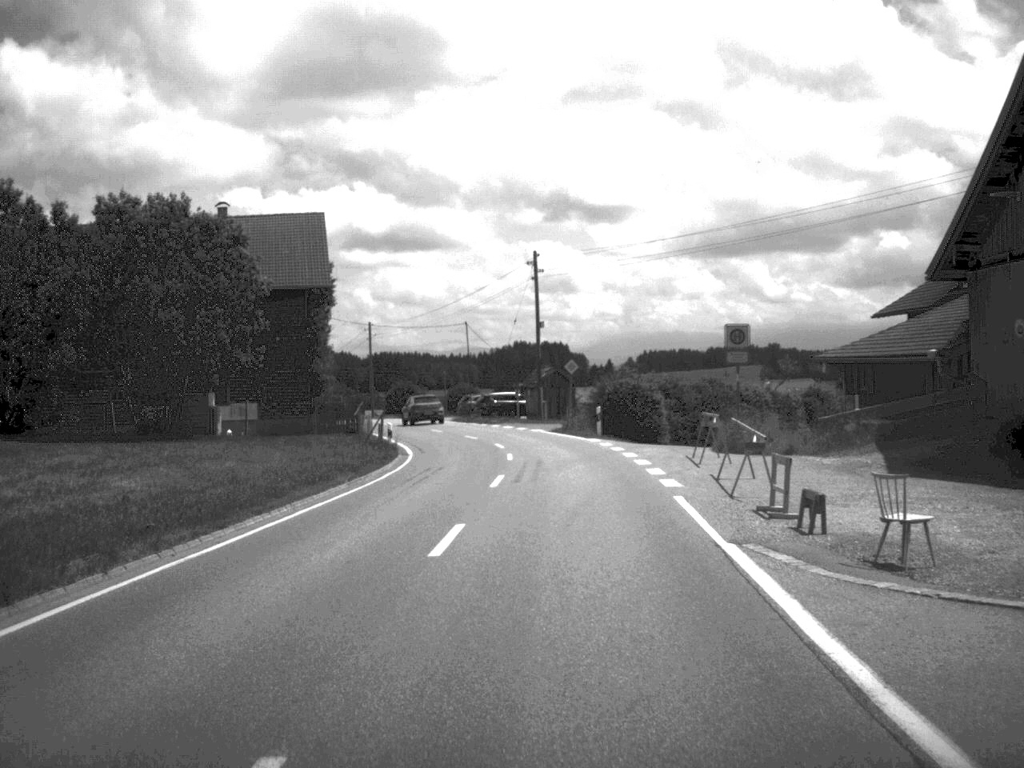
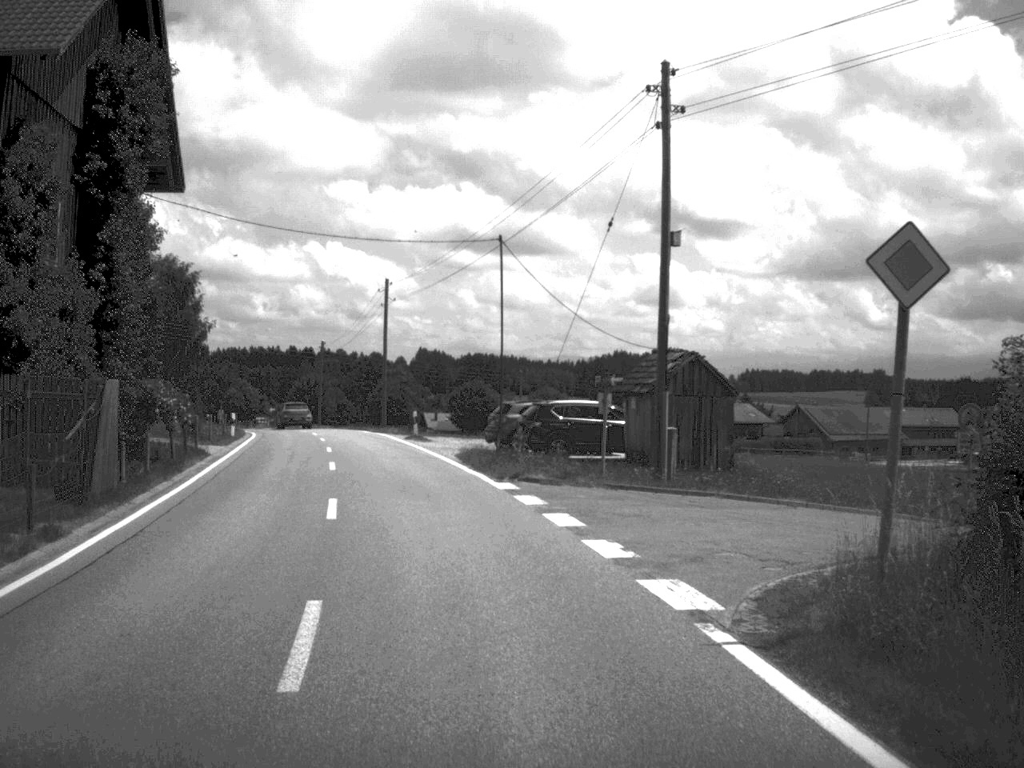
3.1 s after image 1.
(0.0, +39.1) m; -5°
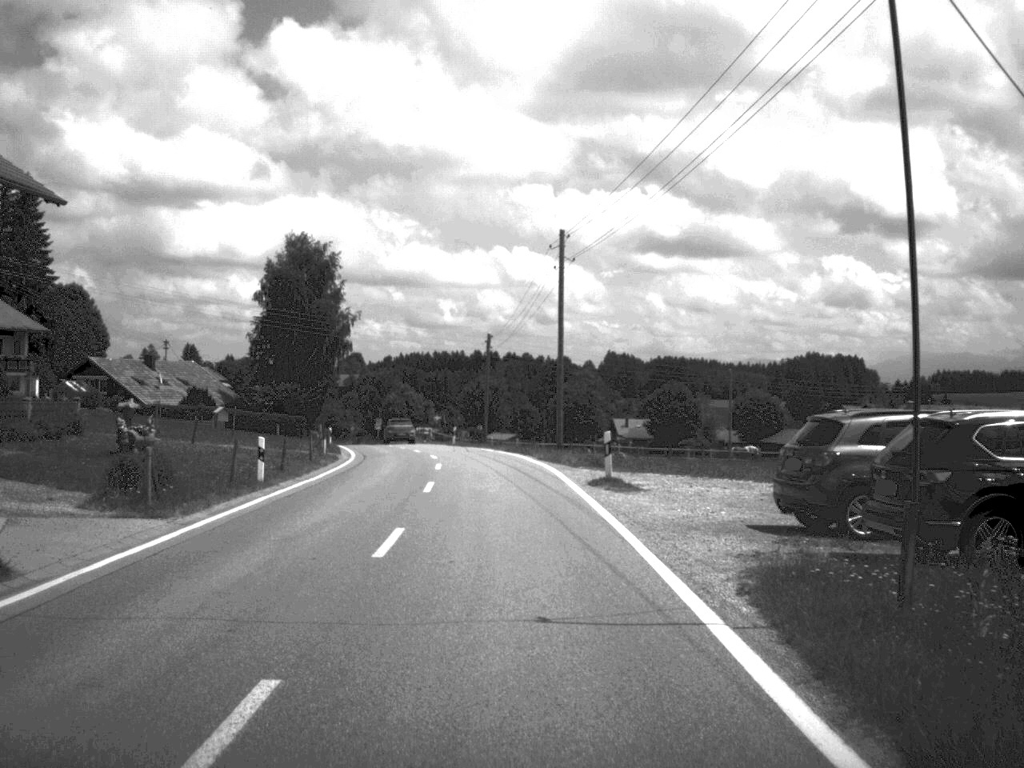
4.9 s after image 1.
(-1.8, +22.0) m; -8°
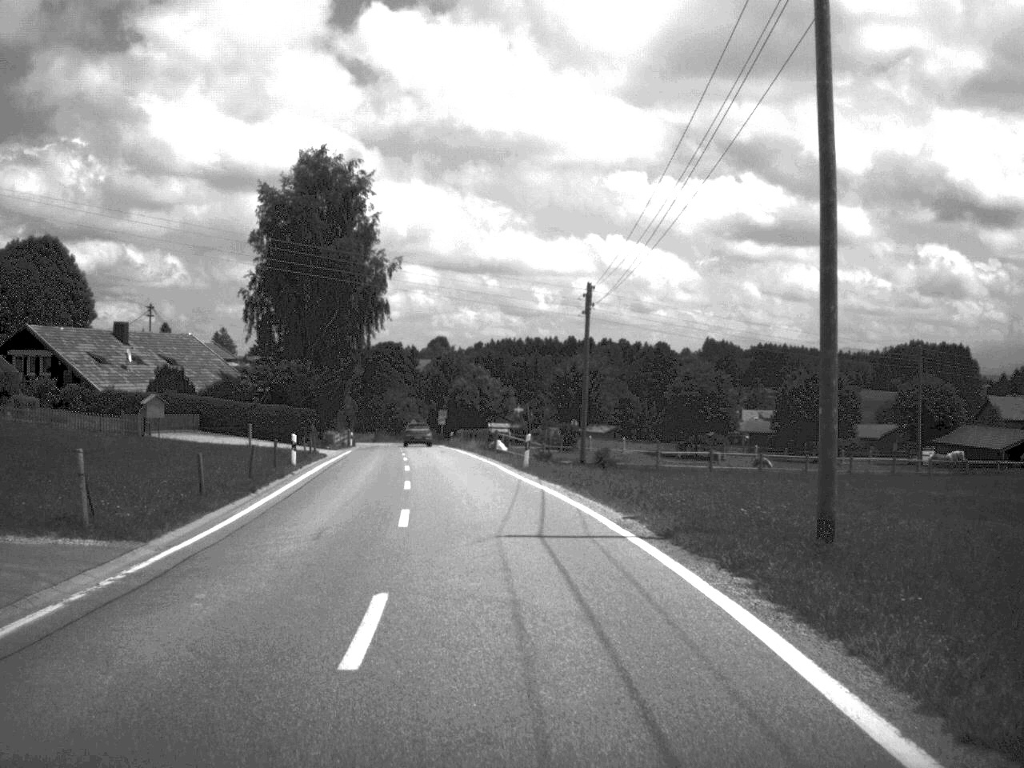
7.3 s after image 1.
(-1.1, +31.9) m; -4°
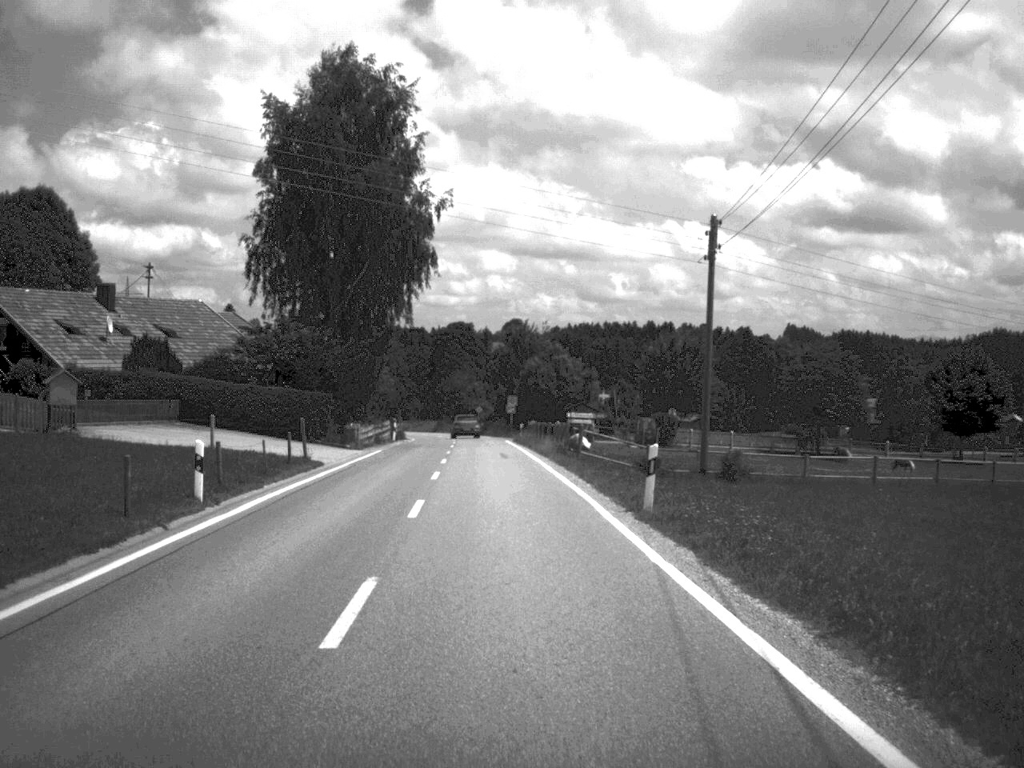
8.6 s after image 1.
(-0.6, +17.7) m; -4°
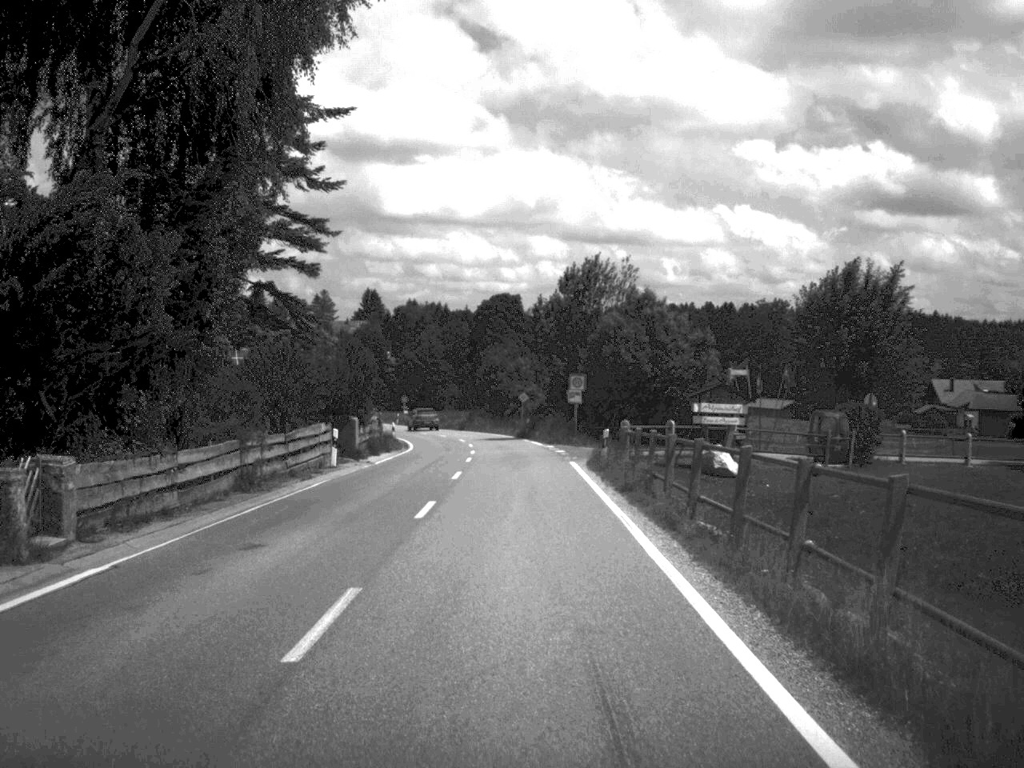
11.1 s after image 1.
(-0.9, +35.8) m; -2°
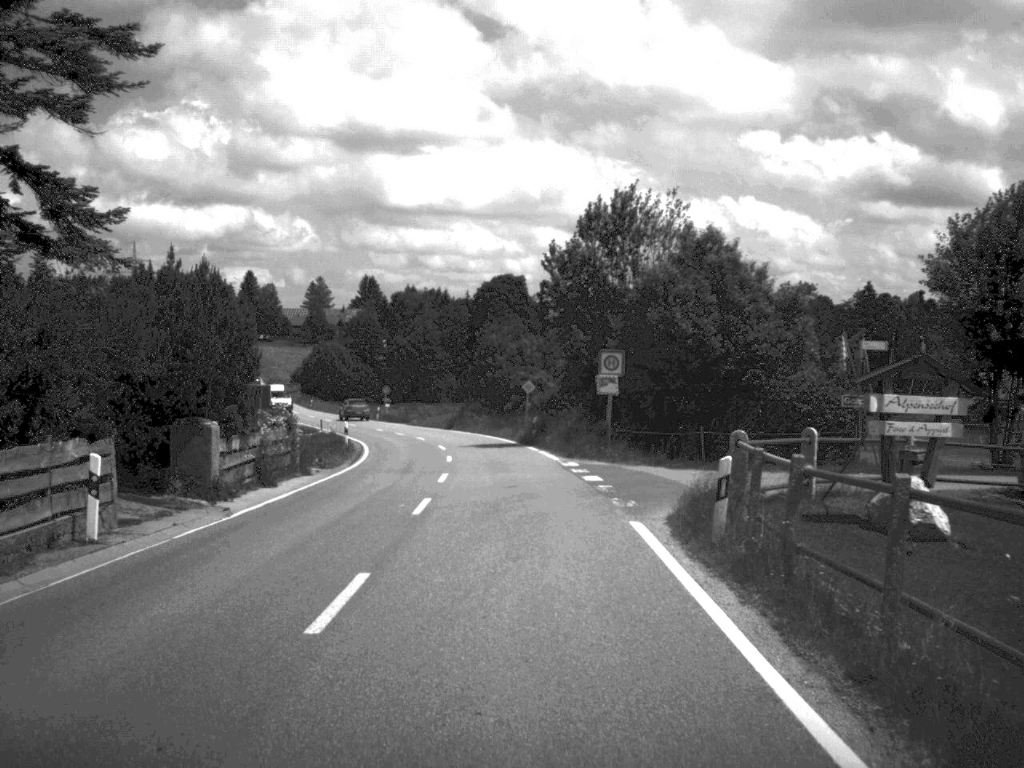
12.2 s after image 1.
(0.0, +18.1) m; 0°
